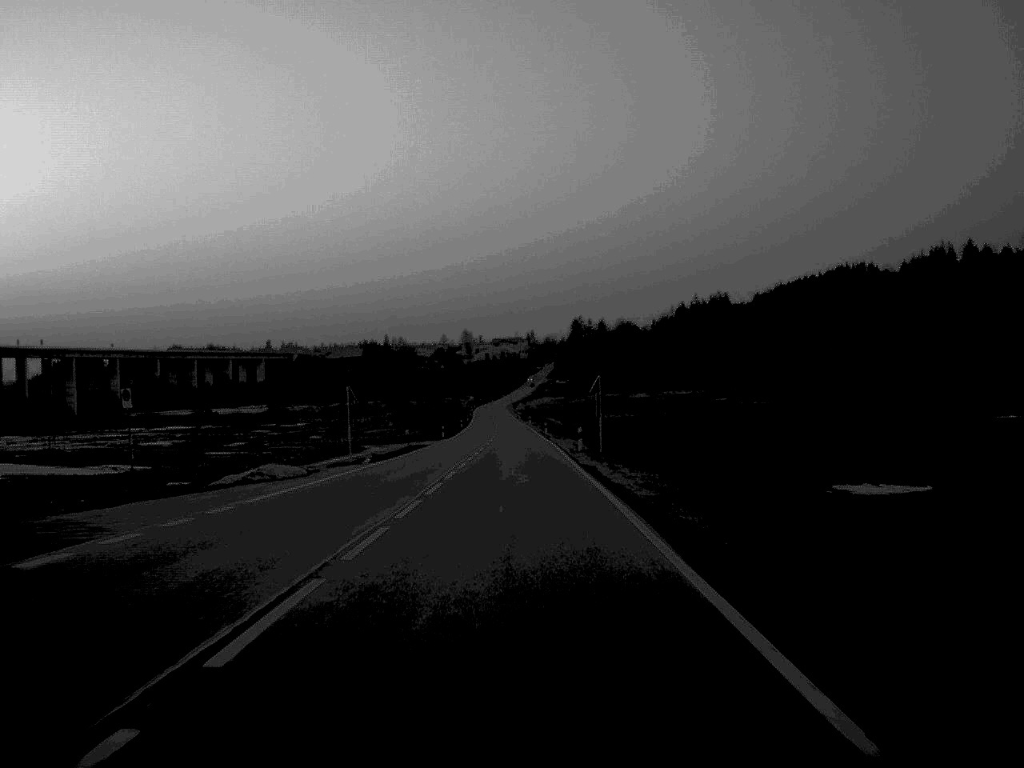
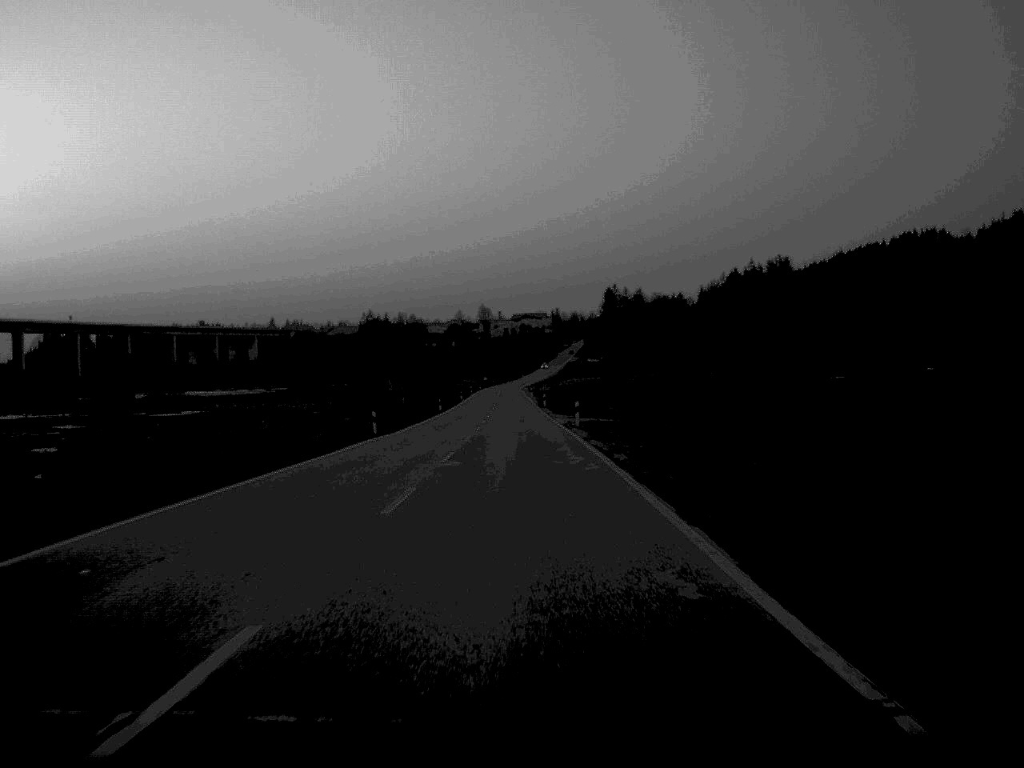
(-0.7, +105.8) m; -1°
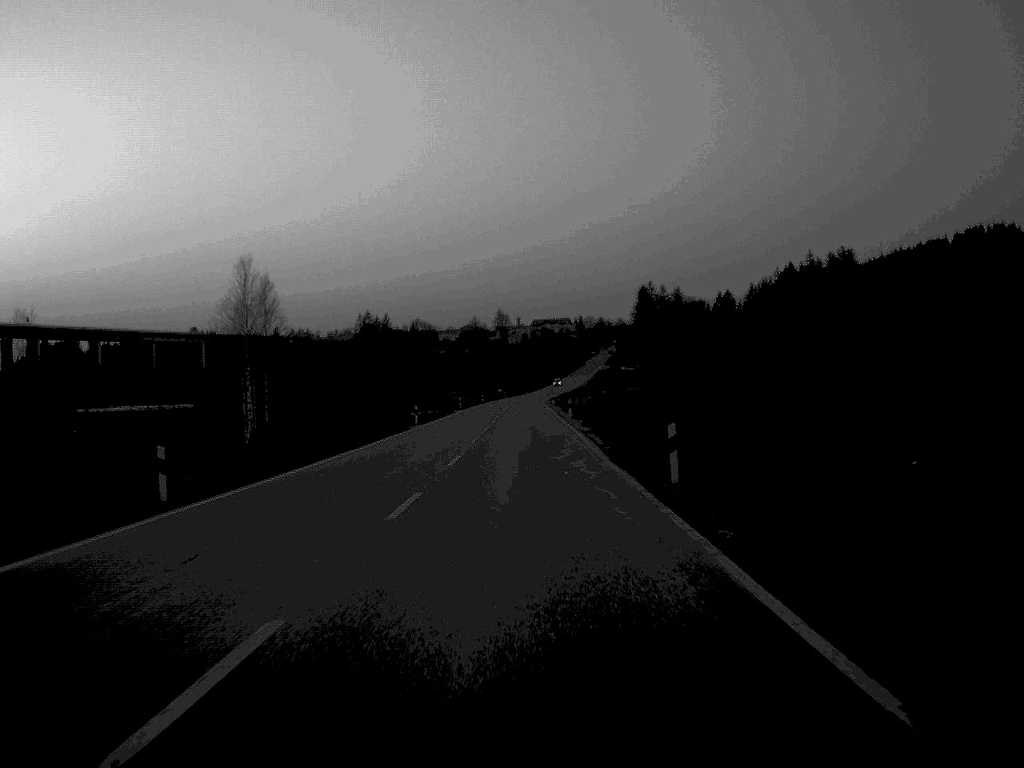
(-0.6, +82.9) m; -1°
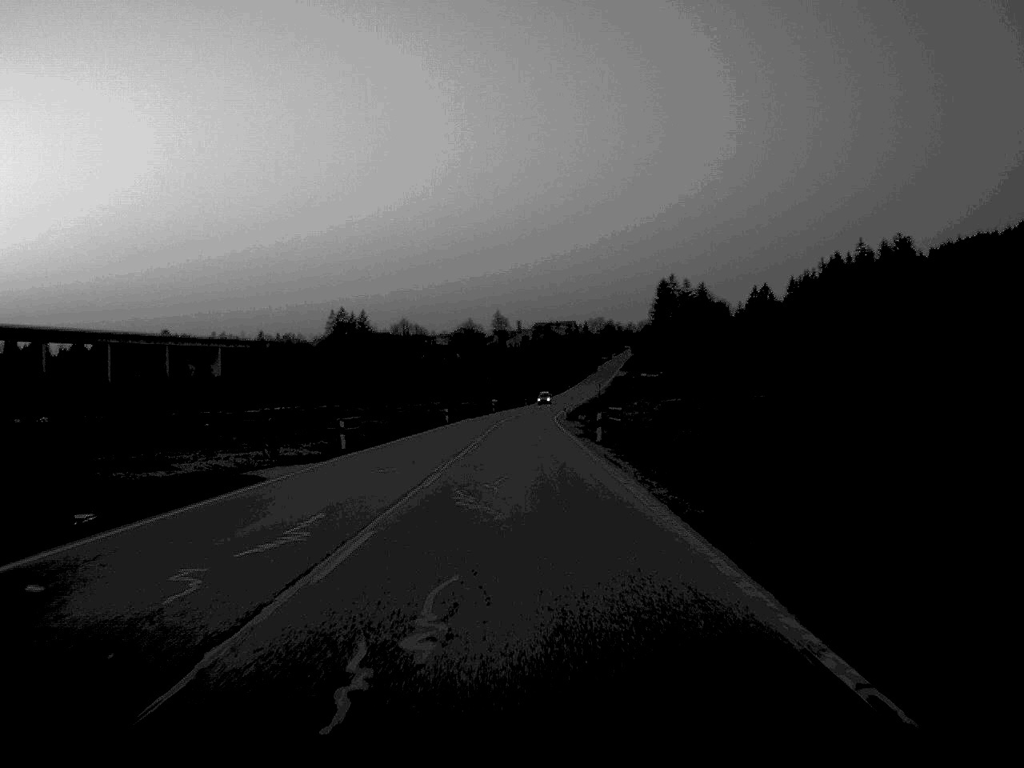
(+0.1, +76.5) m; 0°
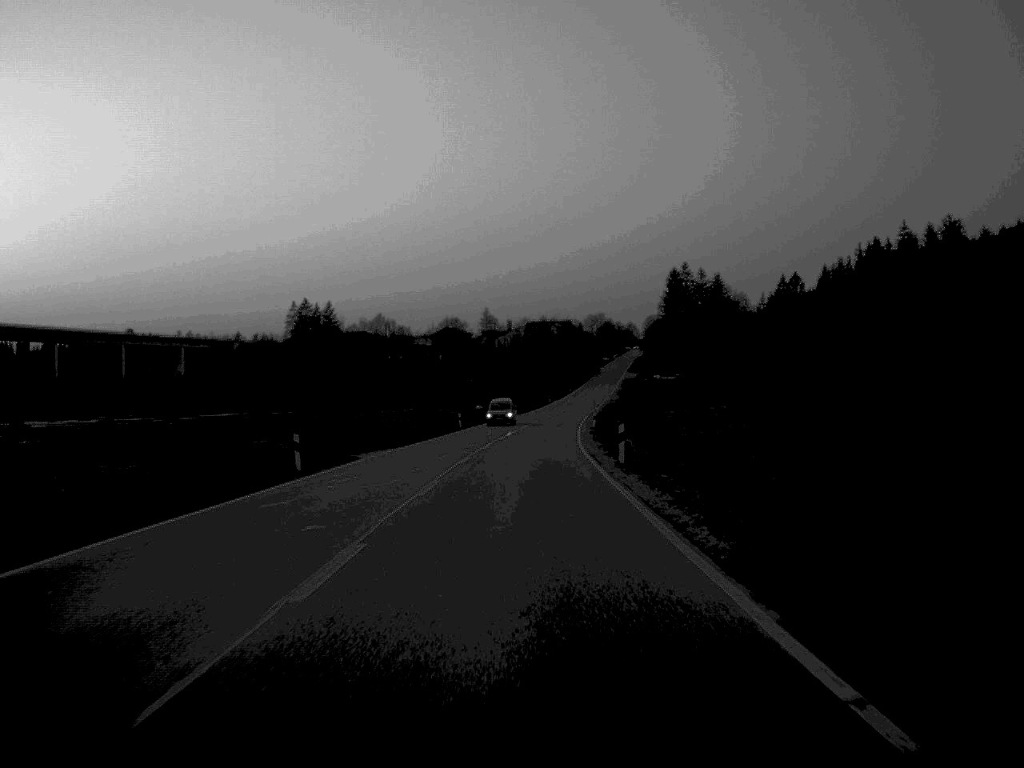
(+0.1, +59.6) m; 0°
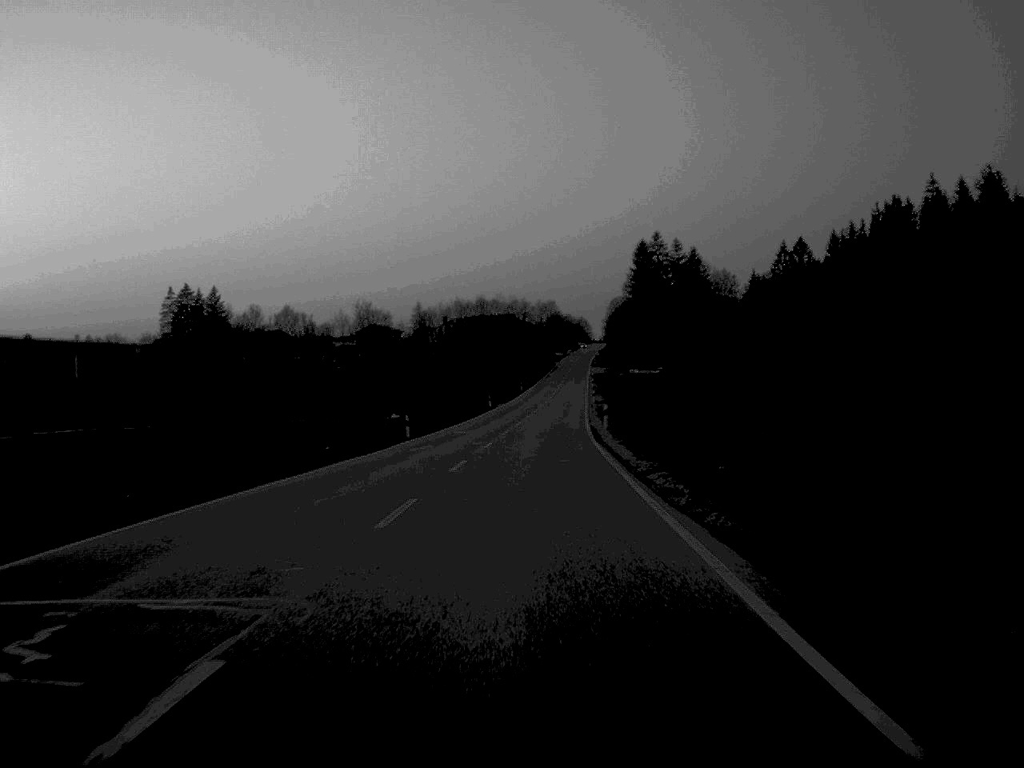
(+1.6, +78.0) m; +3°
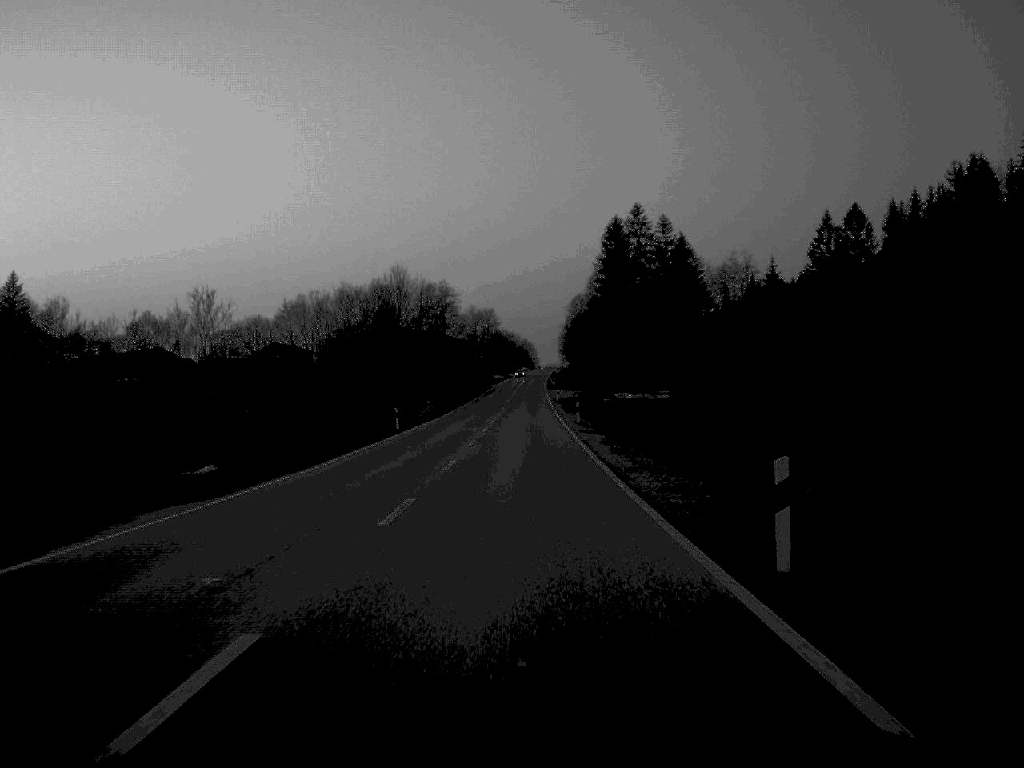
(+2.8, +93.7) m; +3°
